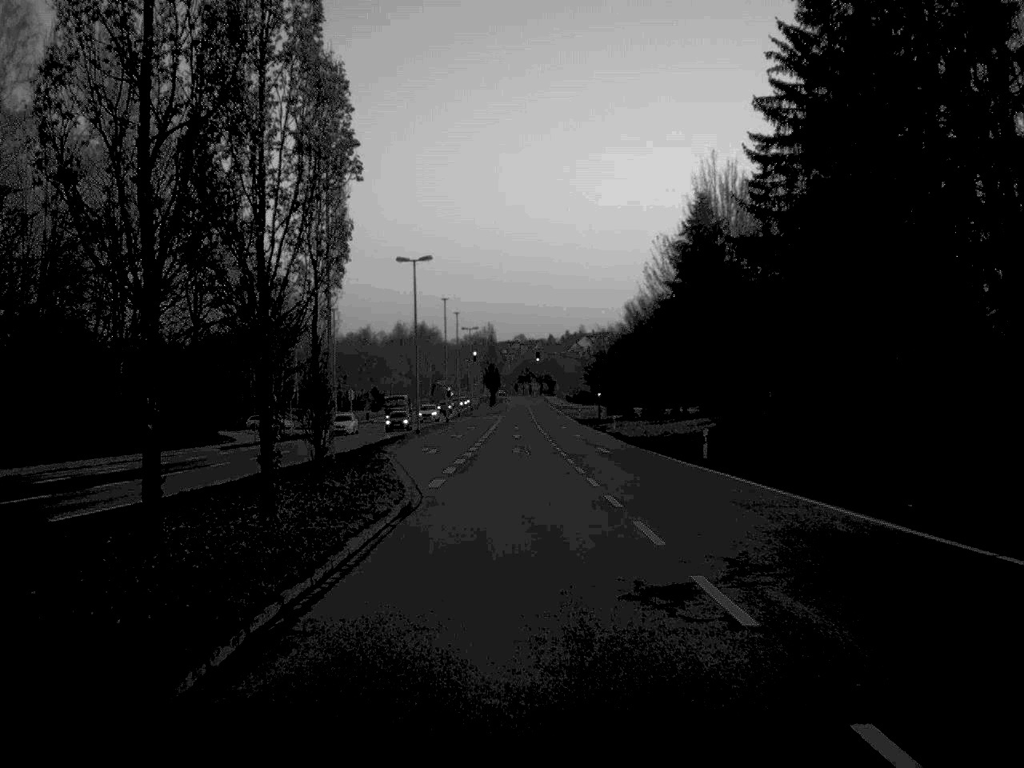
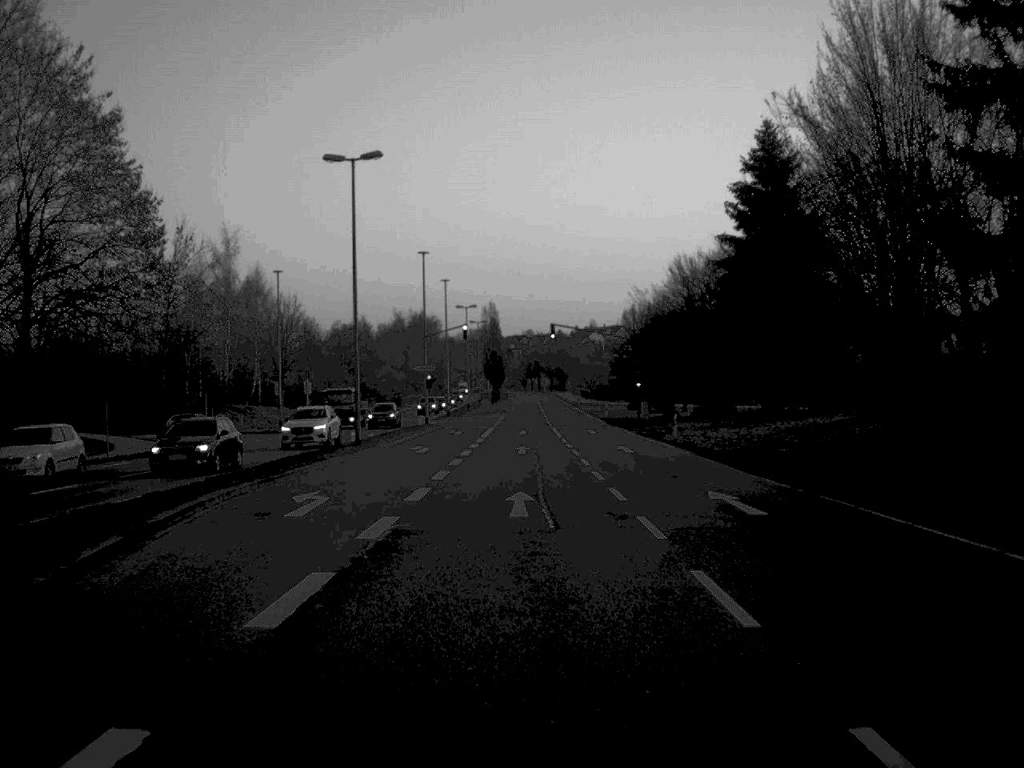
(-0.1, +29.9) m; 0°
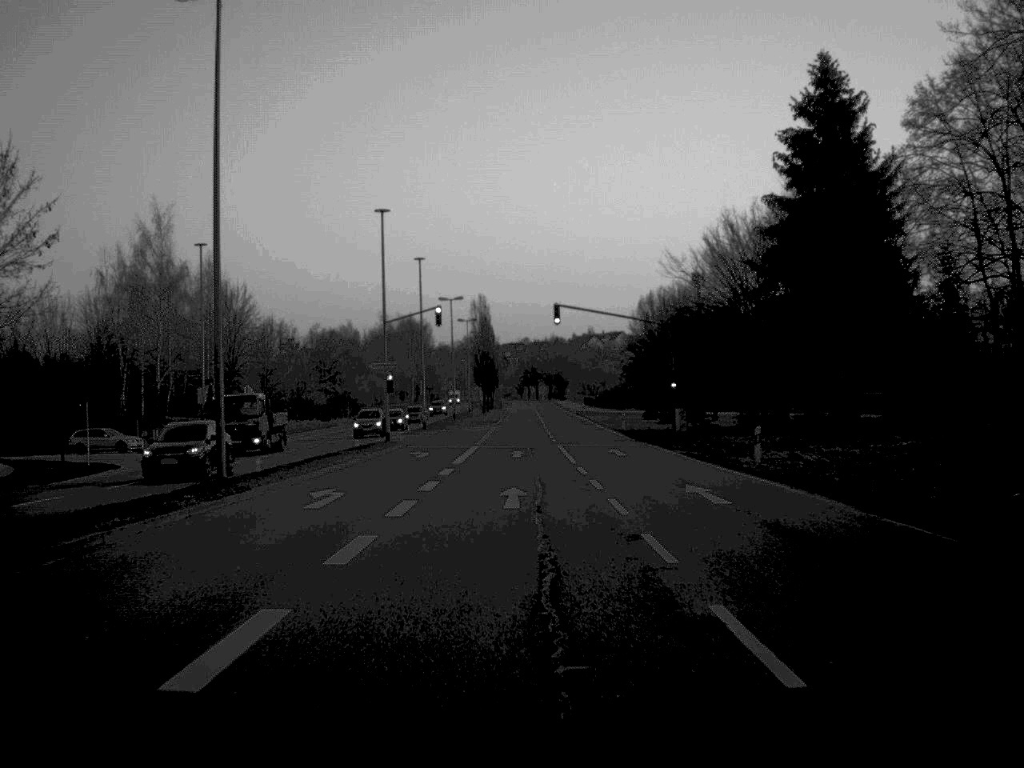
(0.0, +19.8) m; 0°
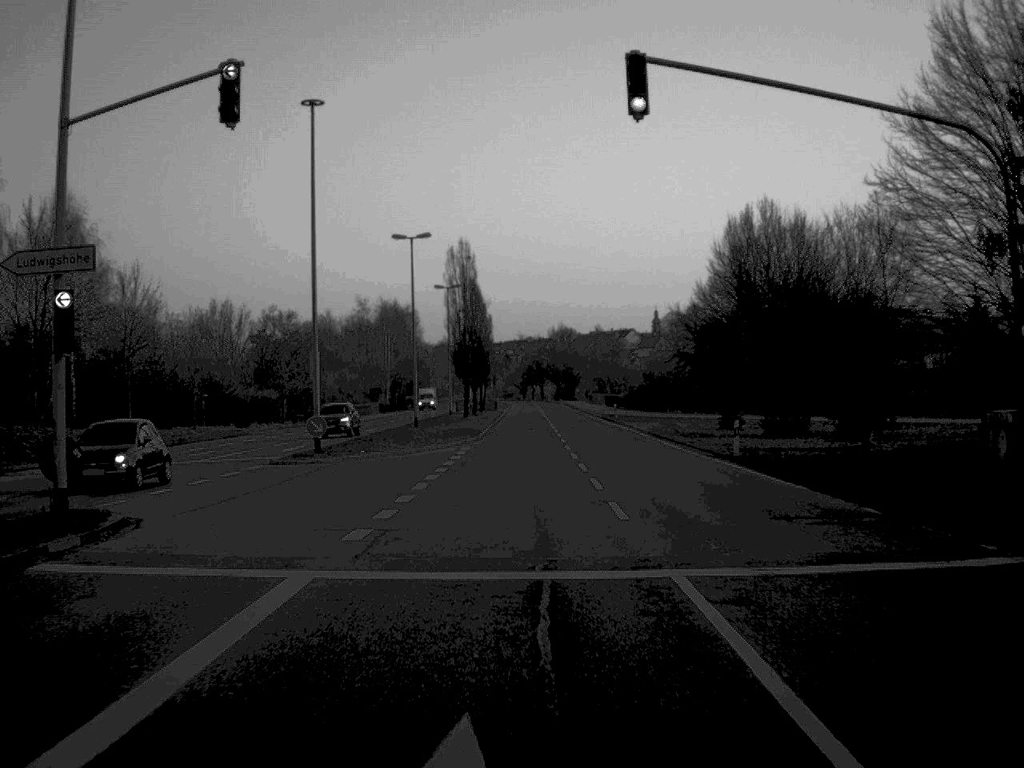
(0.0, +40.2) m; 0°
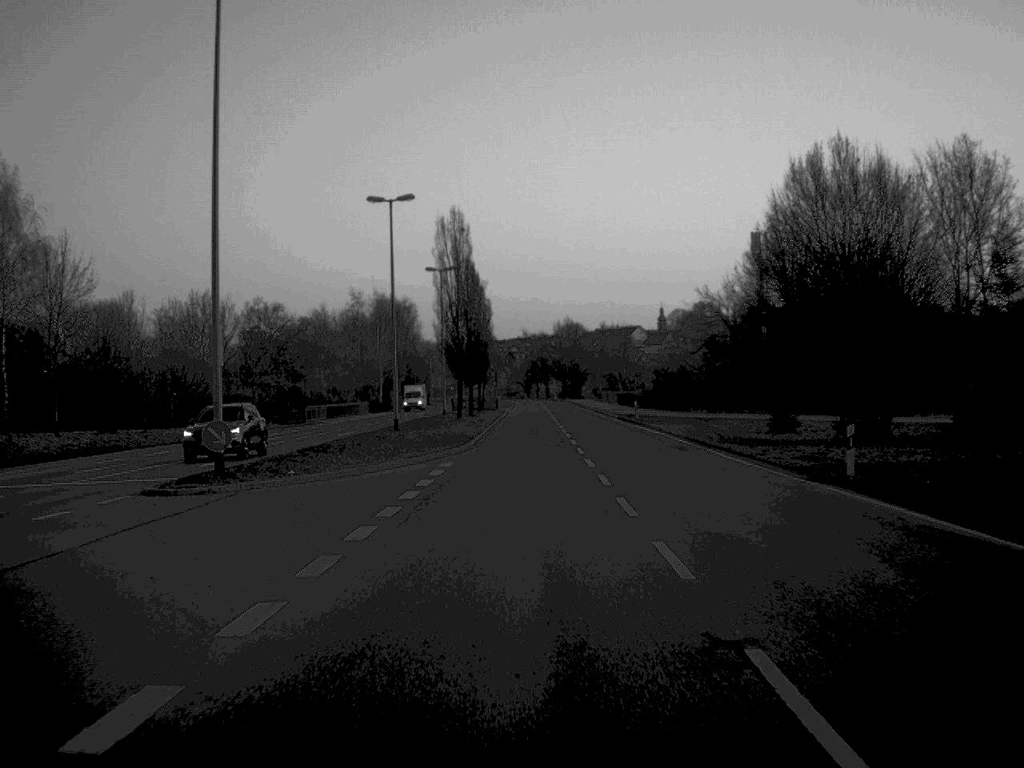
(0.0, +12.4) m; 0°
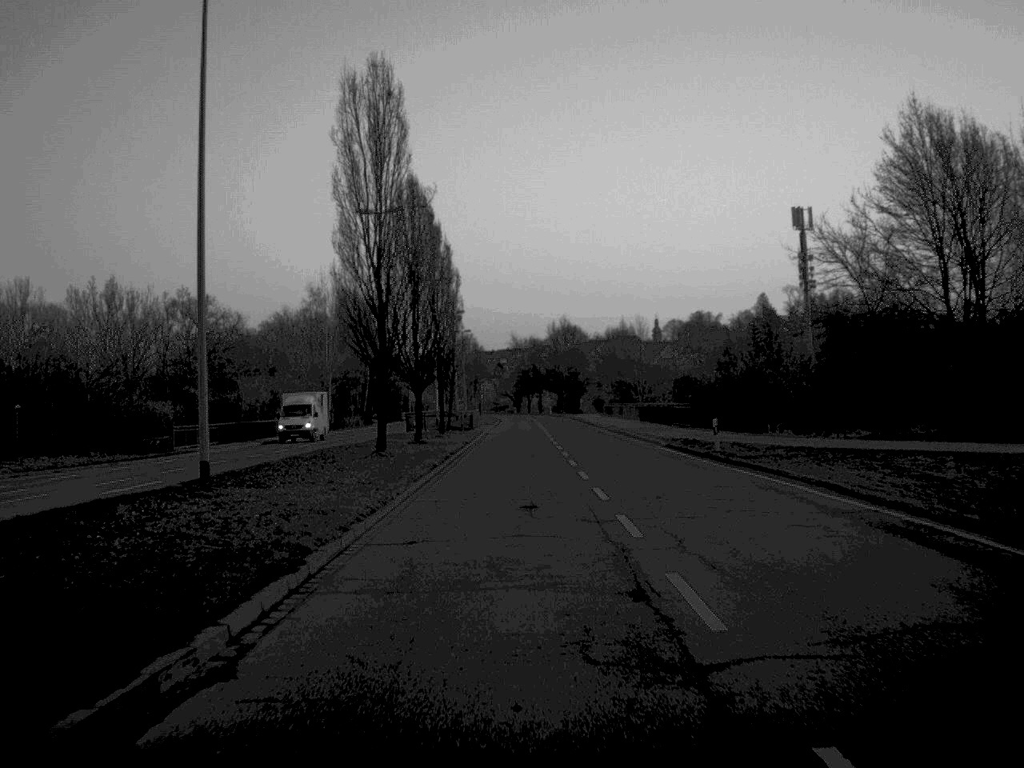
(+0.2, +32.2) m; 0°
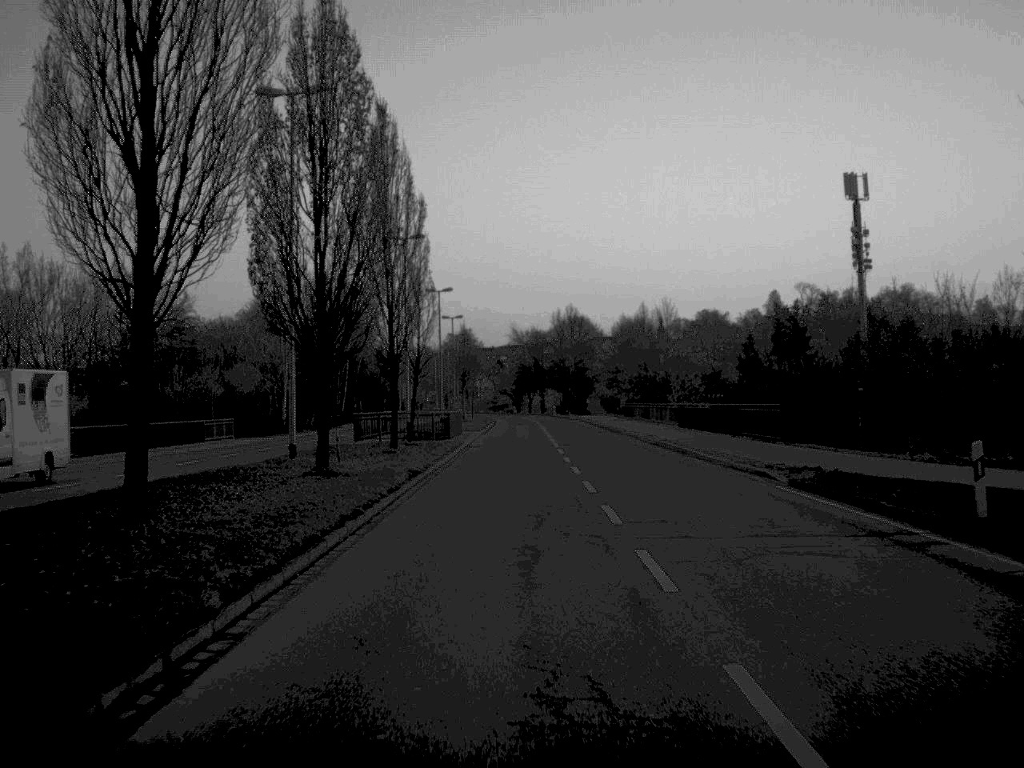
(0.0, +22.0) m; 0°
